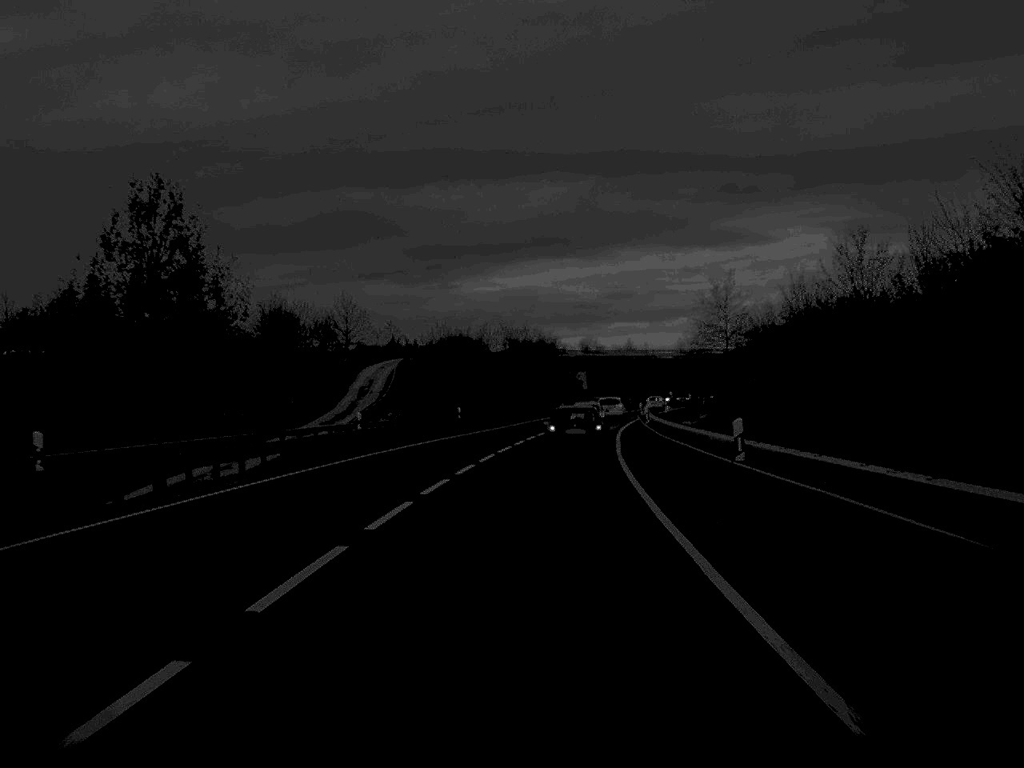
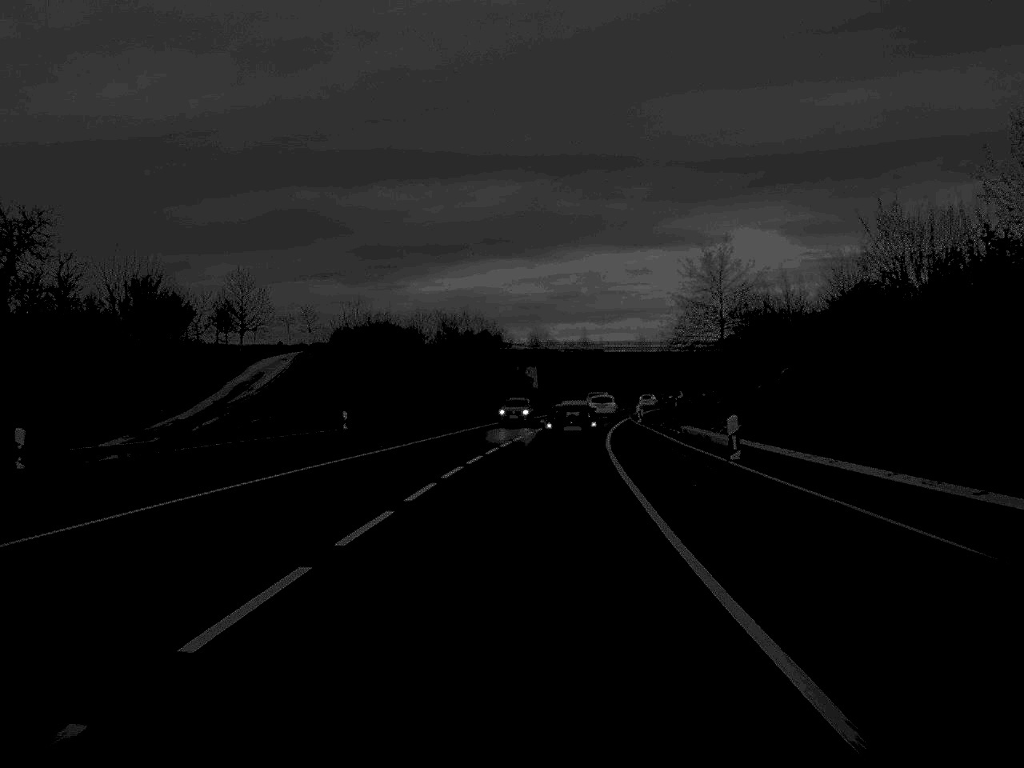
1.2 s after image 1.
(+0.6, +25.4) m; +2°
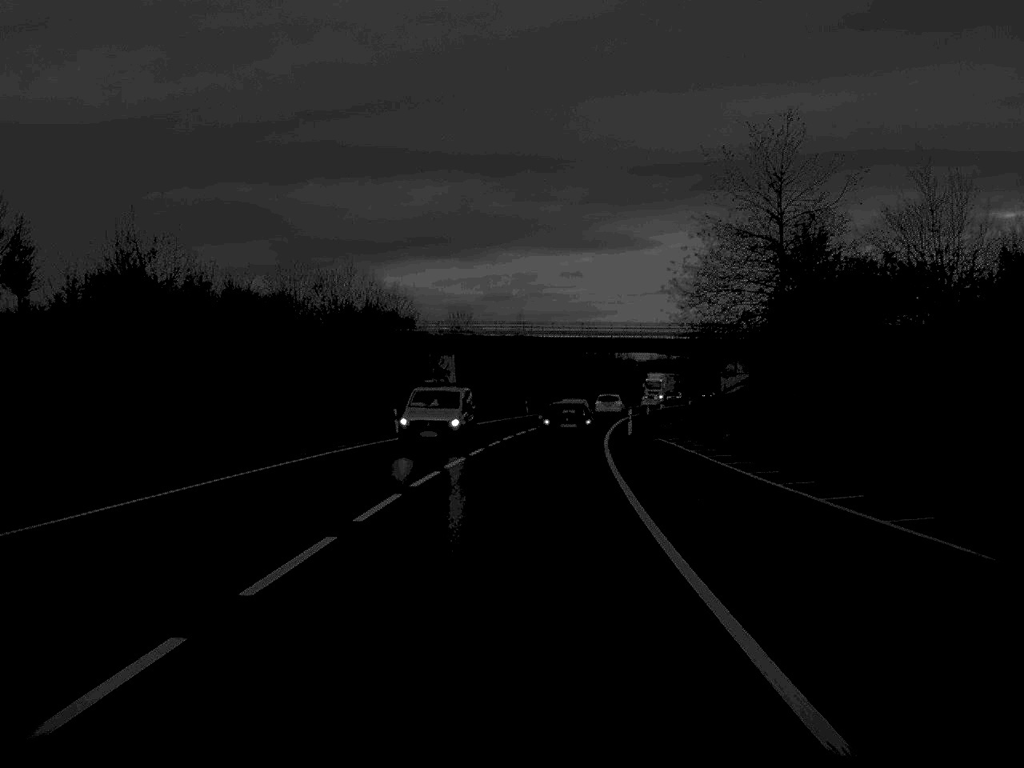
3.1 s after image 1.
(+1.1, +39.8) m; +3°
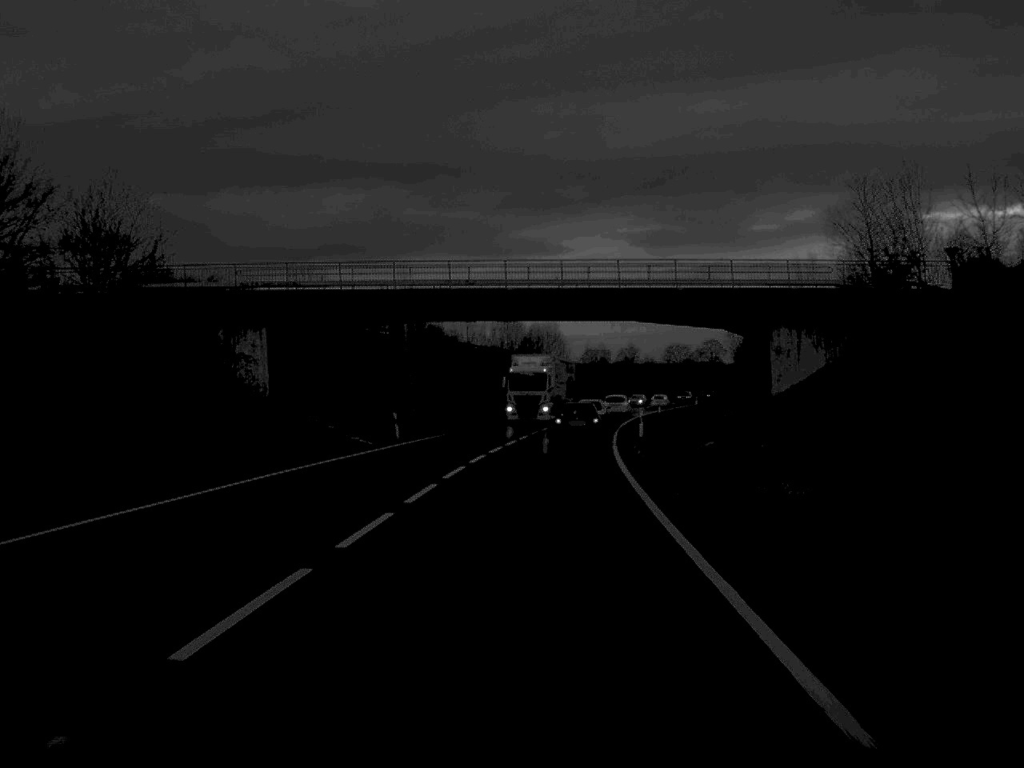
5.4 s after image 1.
(+1.7, +50.5) m; +4°
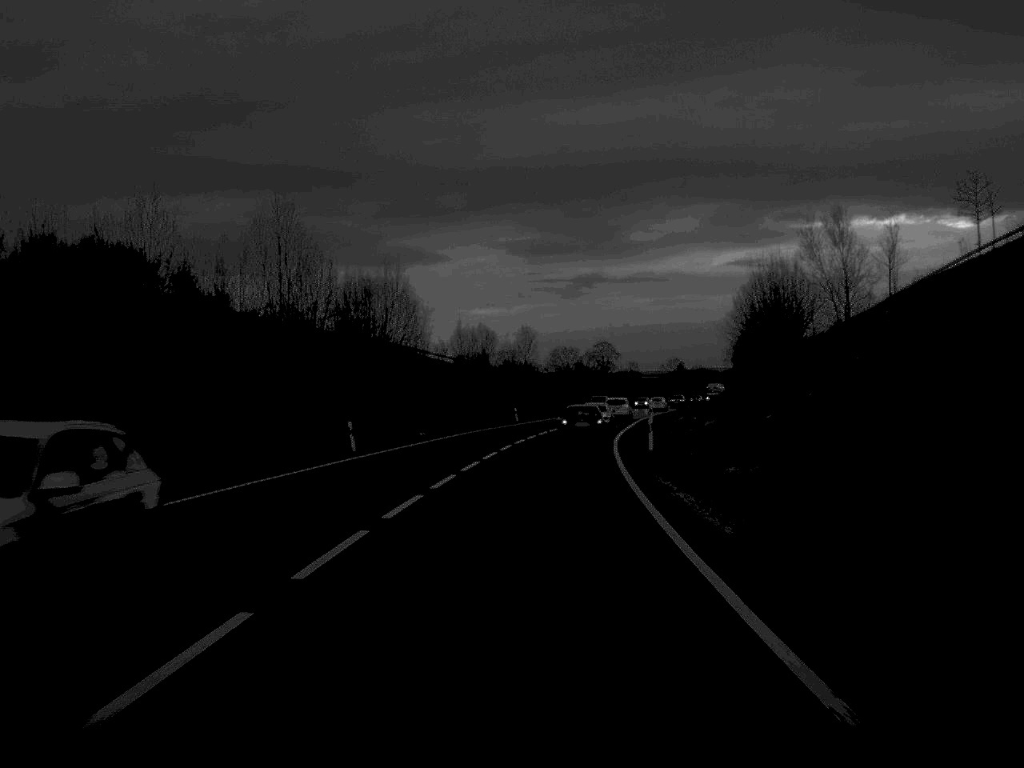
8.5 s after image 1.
(+3.4, +68.3) m; +6°
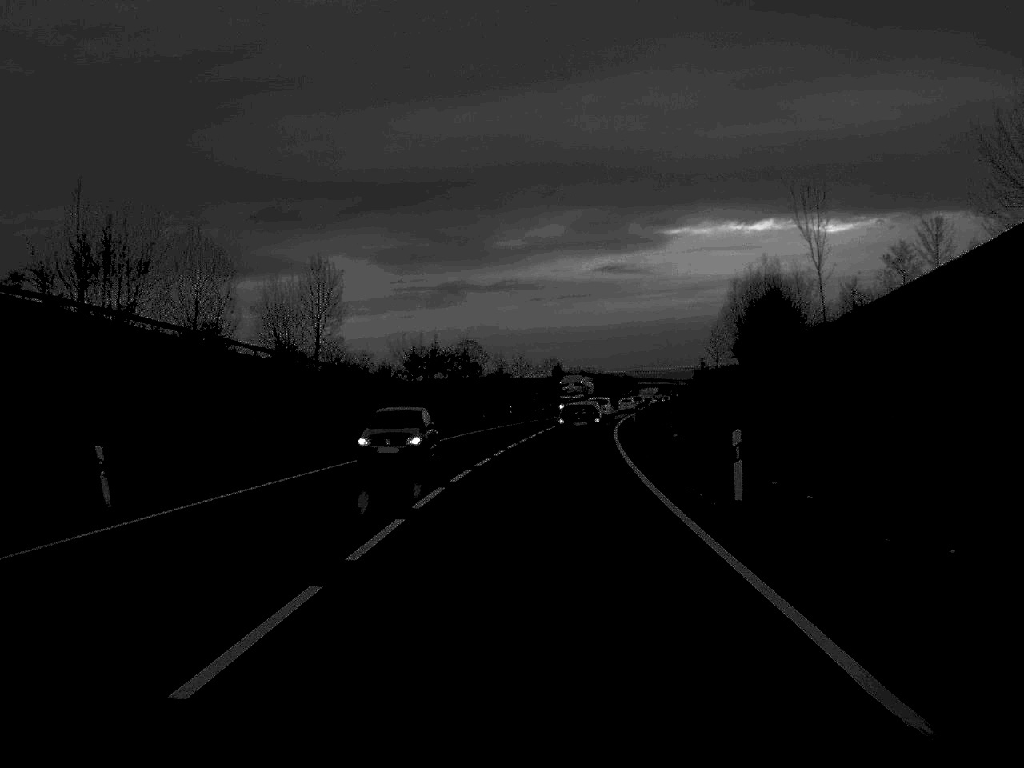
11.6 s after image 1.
(+3.6, +70.6) m; +6°
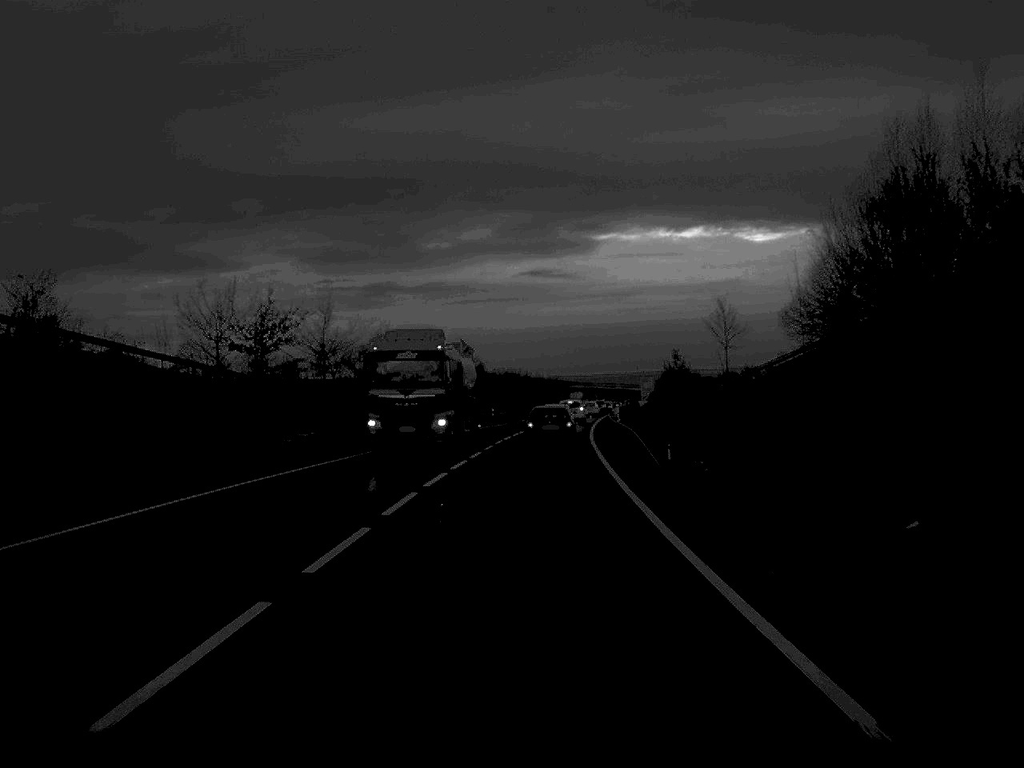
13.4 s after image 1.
(+1.4, +42.7) m; +3°
